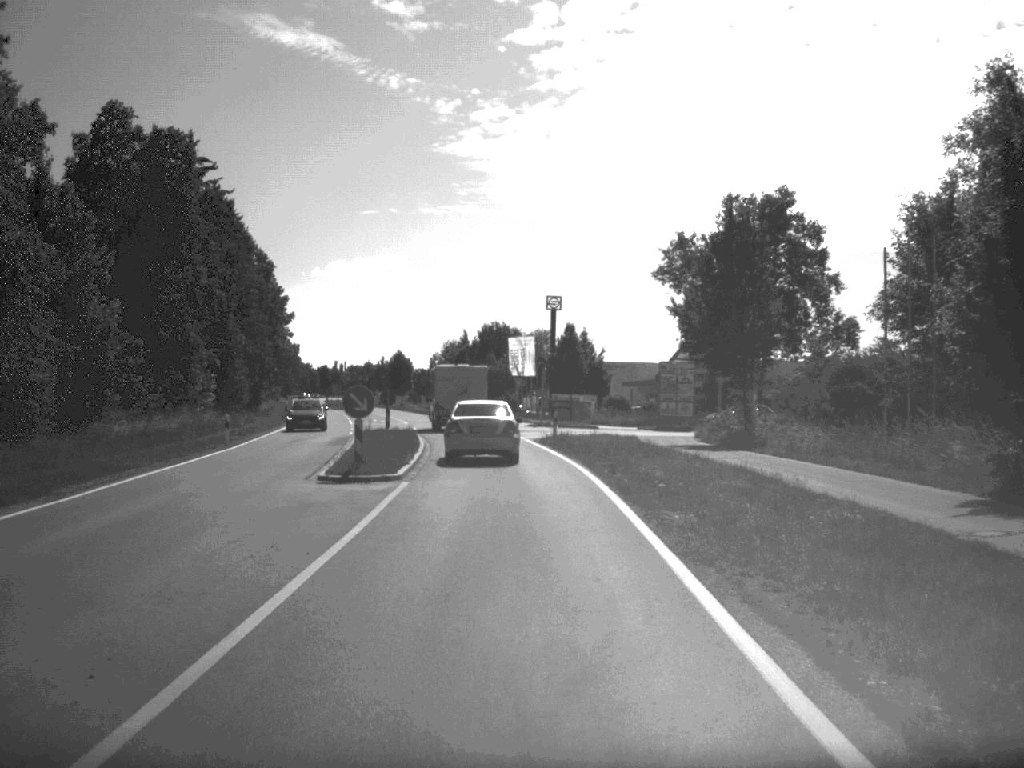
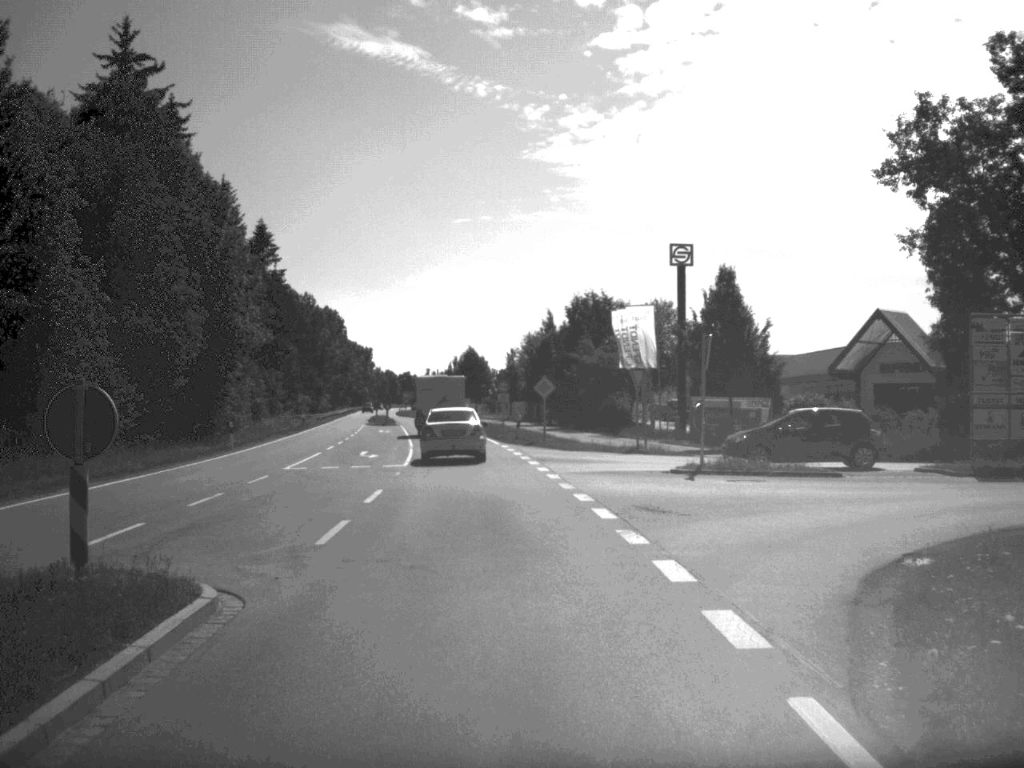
(-0.9, +37.3) m; -5°
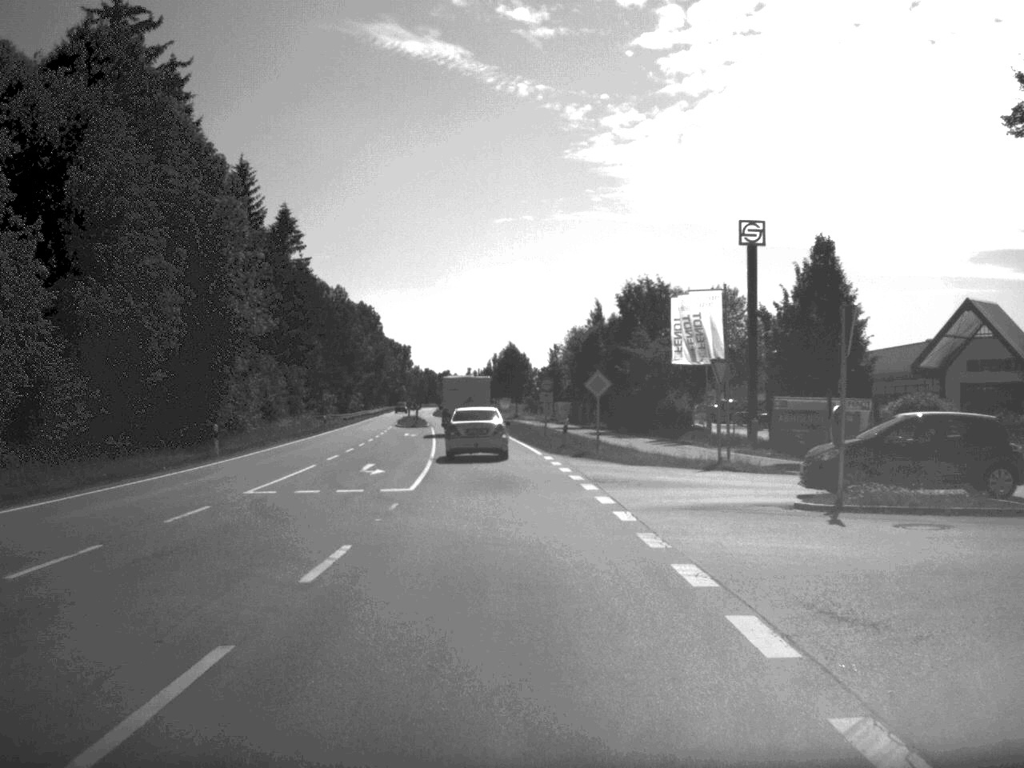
(-0.2, +8.9) m; -2°
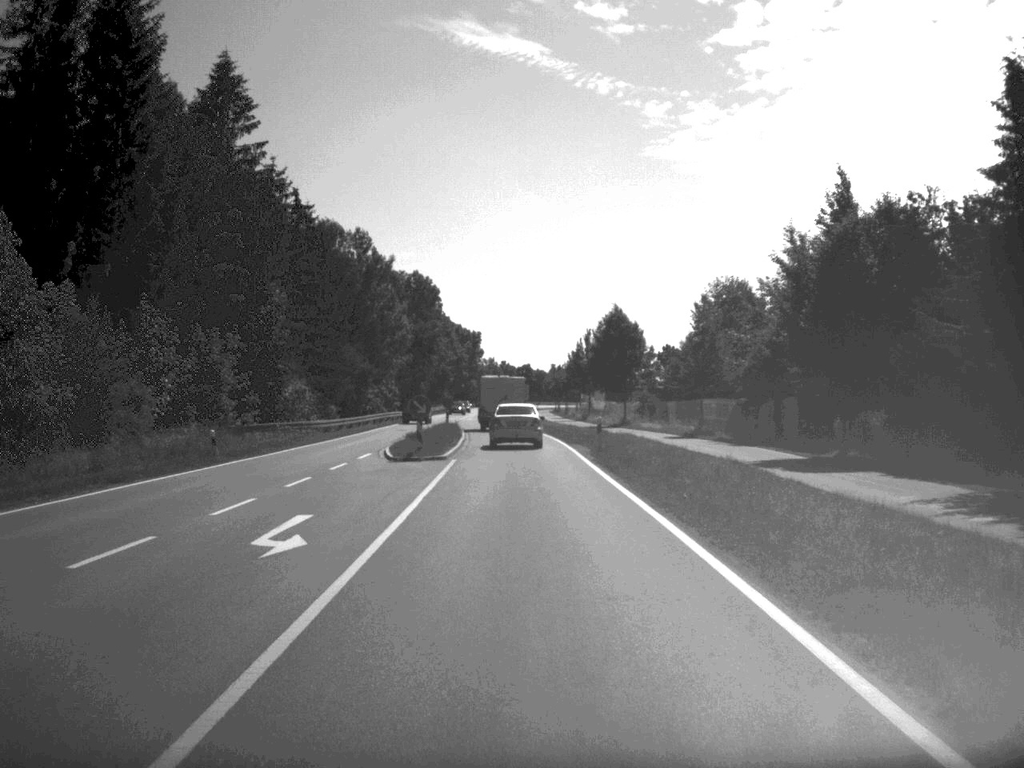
(-1.9, +48.5) m; -4°
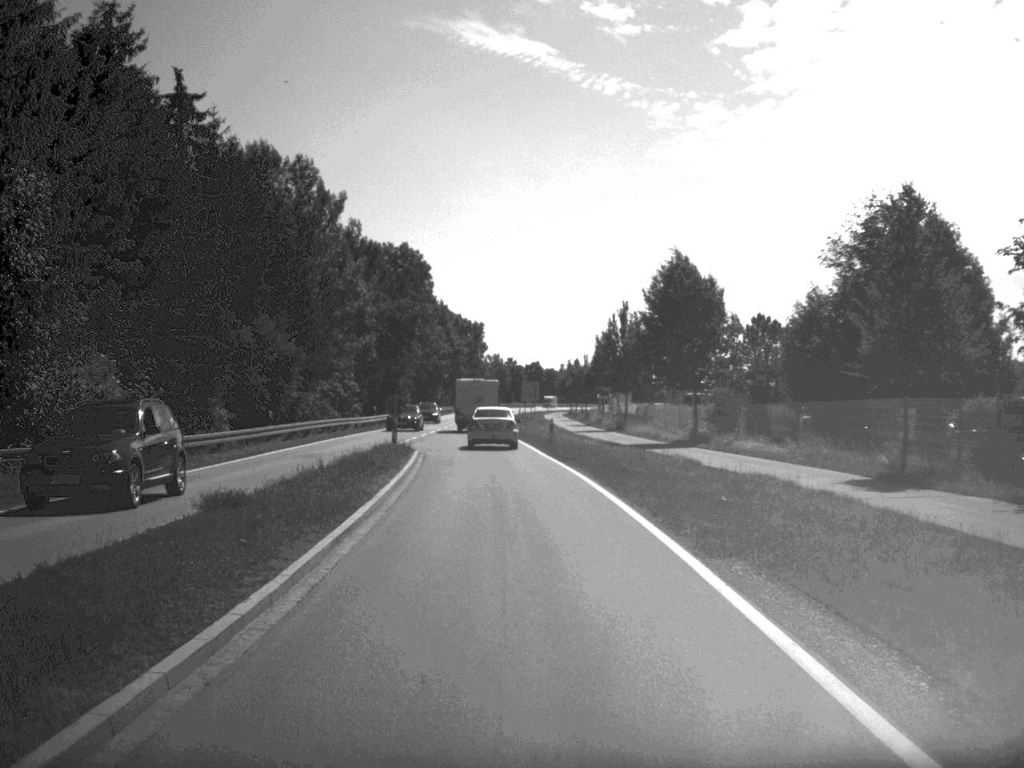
(-0.2, +31.7) m; -1°
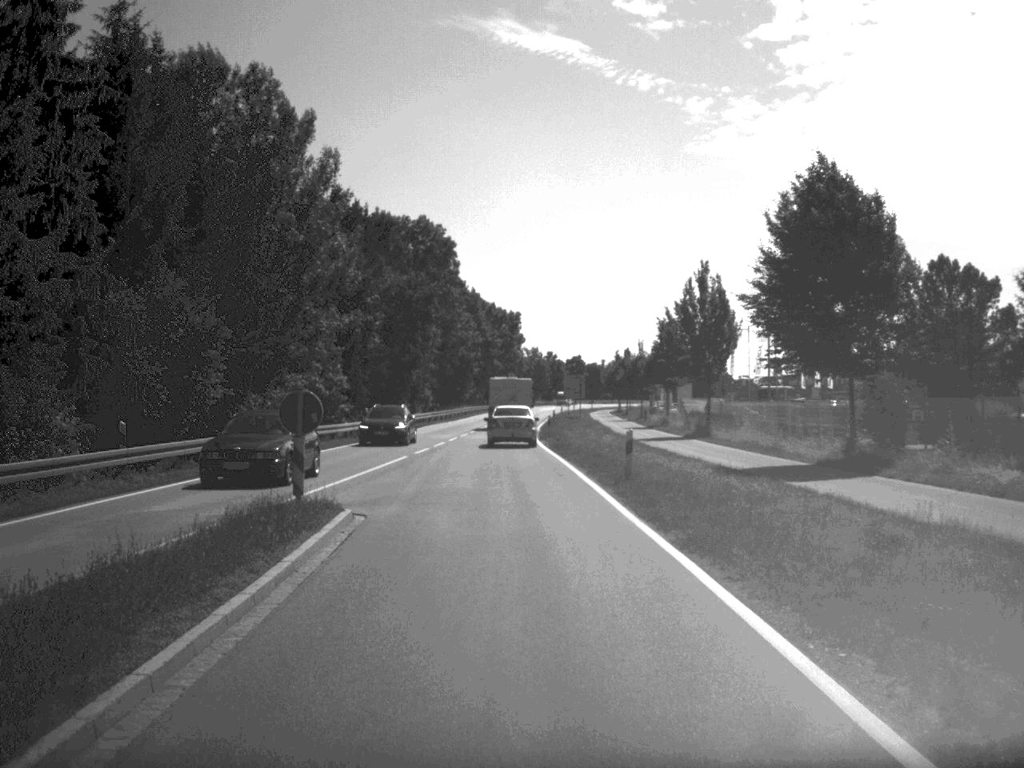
(-0.3, +20.7) m; -2°
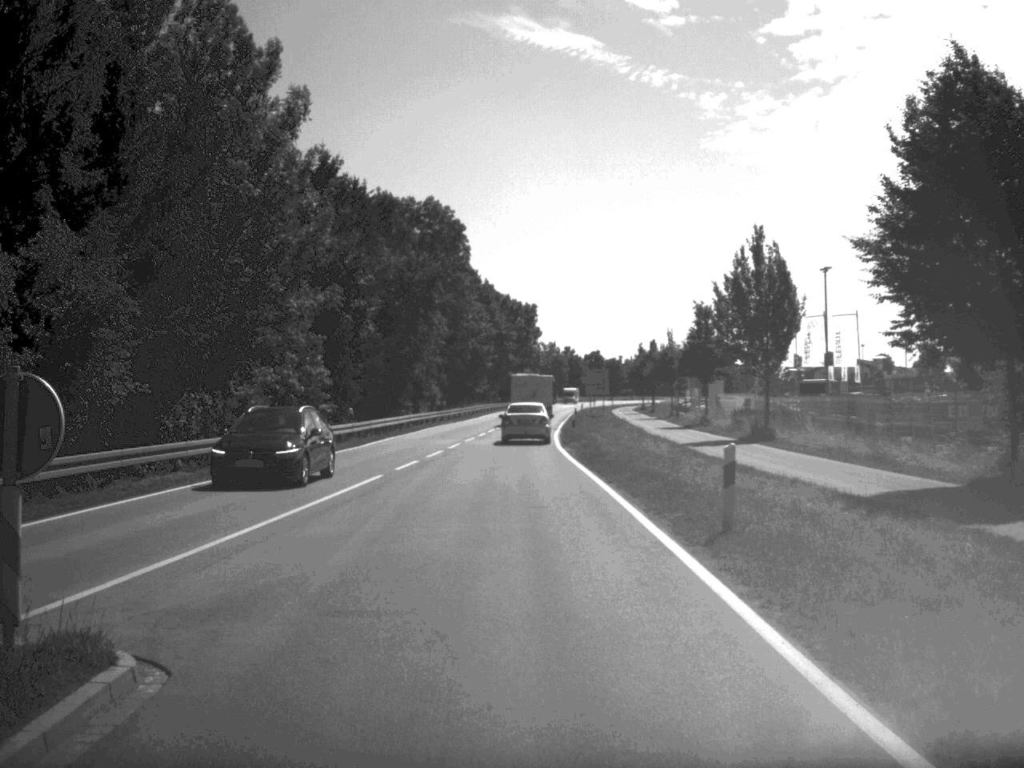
(-0.1, +10.2) m; -1°
